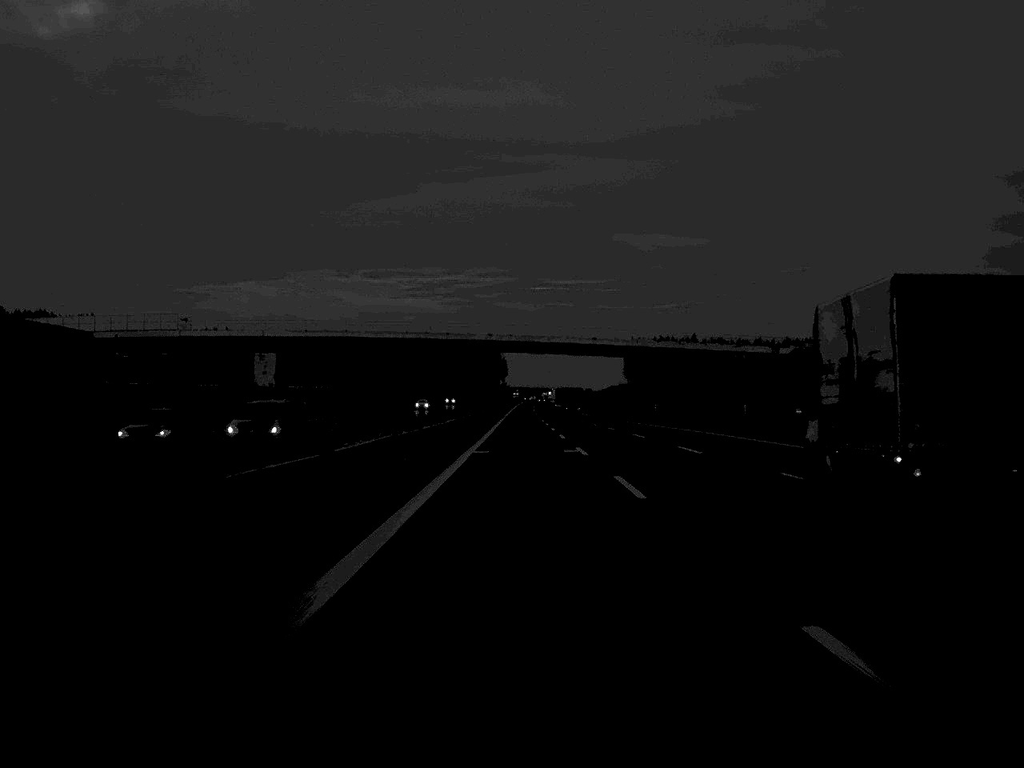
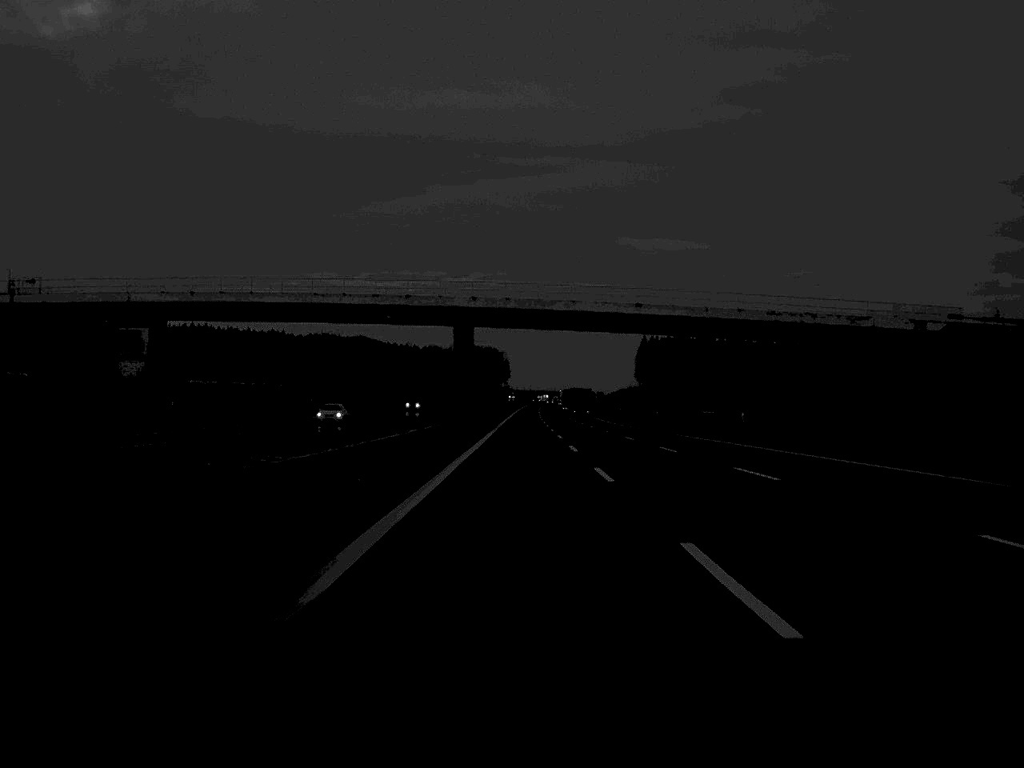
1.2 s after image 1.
(0.0, +48.1) m; 0°
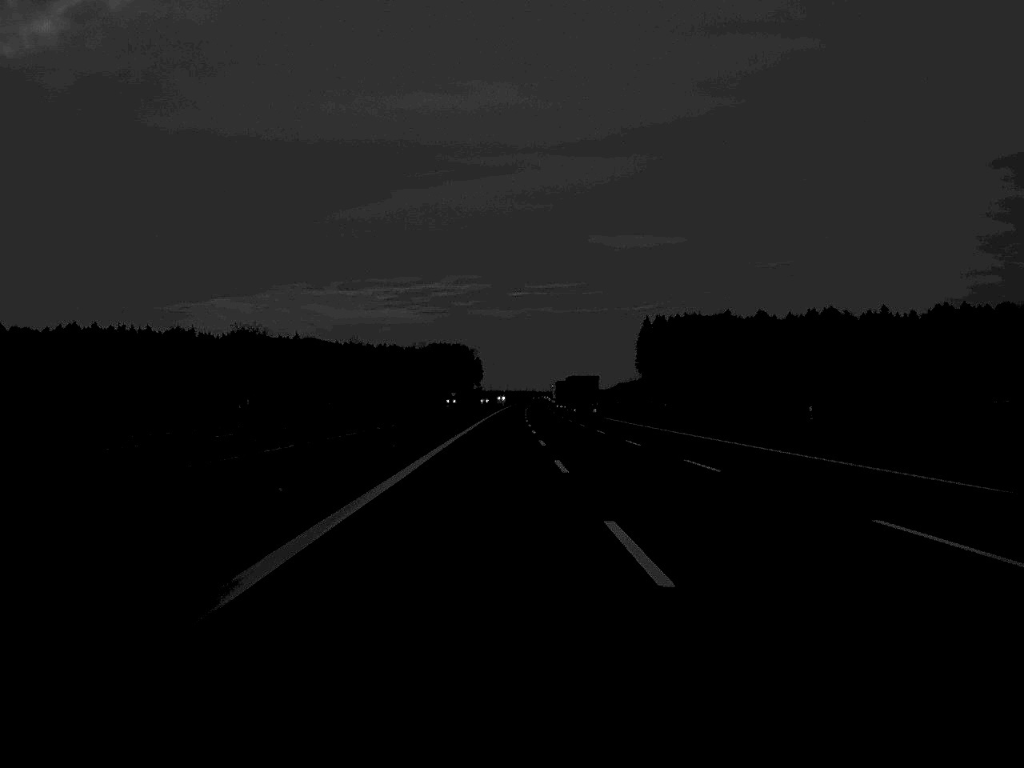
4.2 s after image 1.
(+0.5, +123.0) m; +1°
